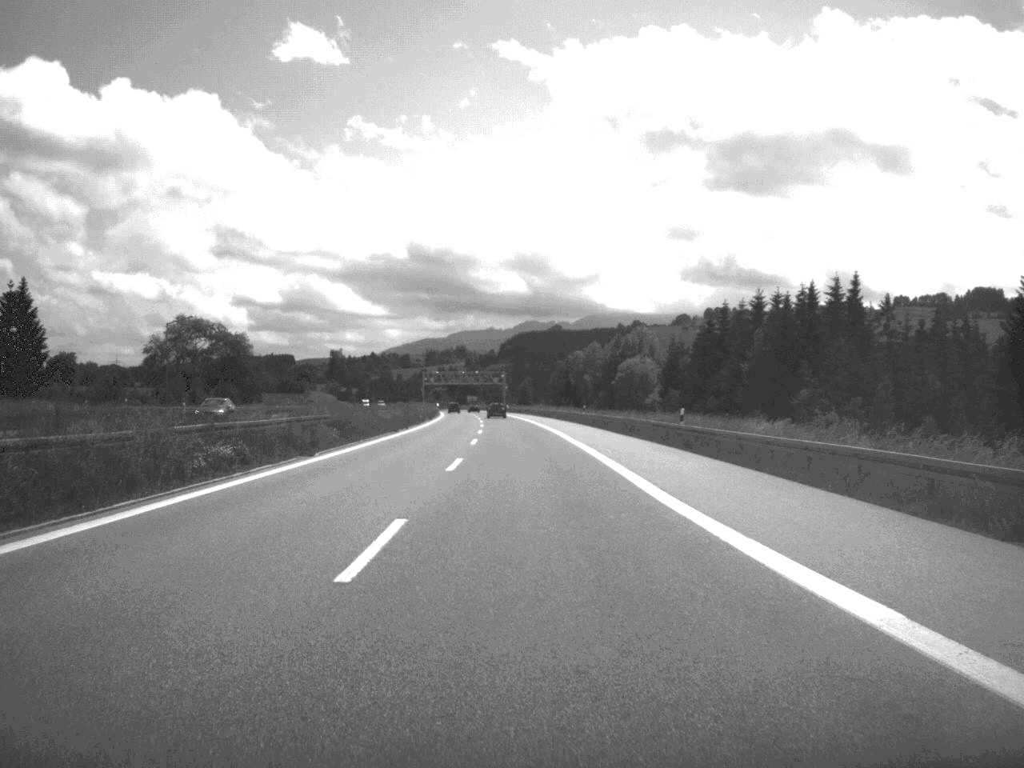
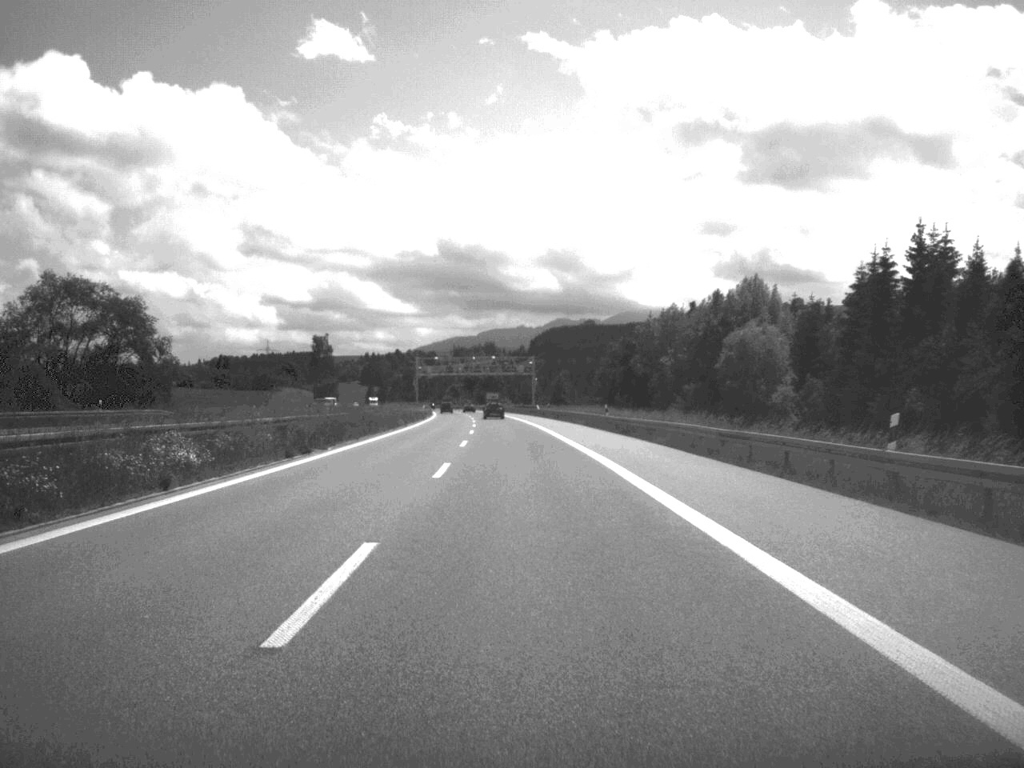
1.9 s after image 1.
(-1.1, +73.5) m; -2°
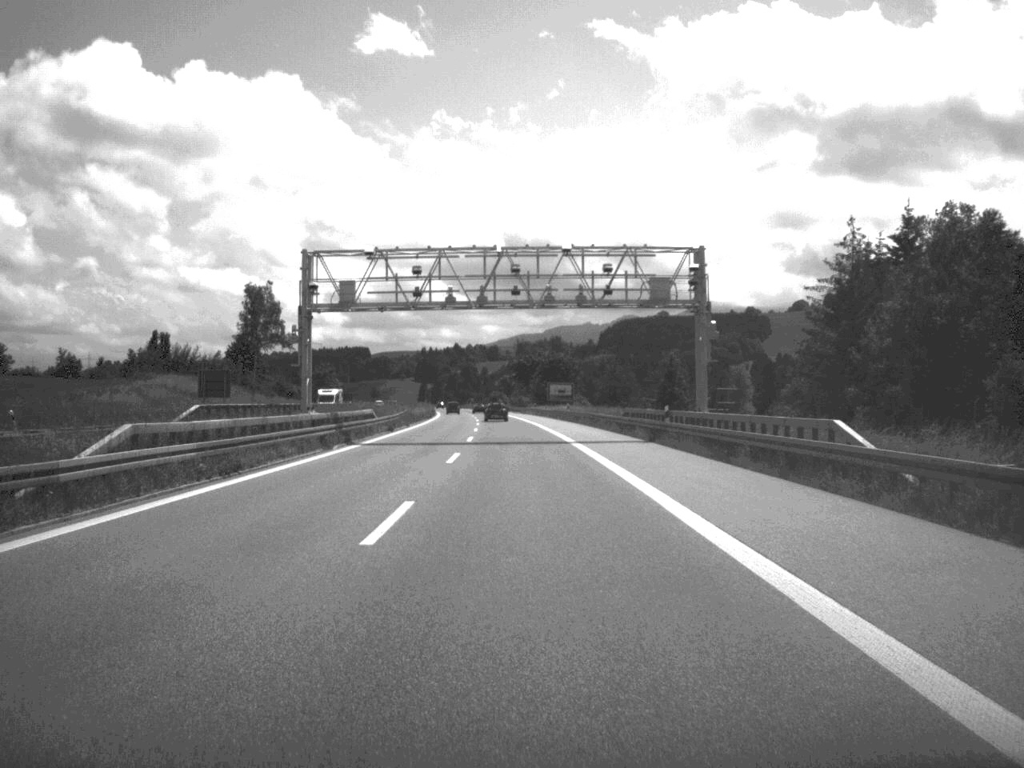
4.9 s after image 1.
(-3.5, +118.0) m; -3°
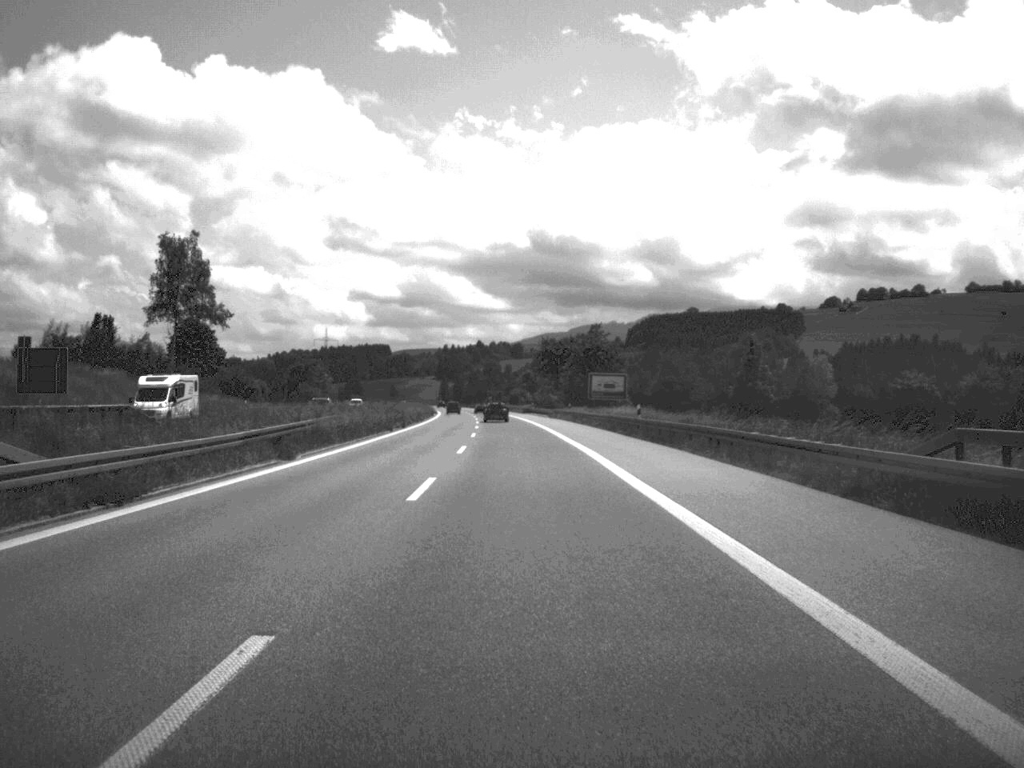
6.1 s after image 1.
(-0.5, +46.7) m; -1°
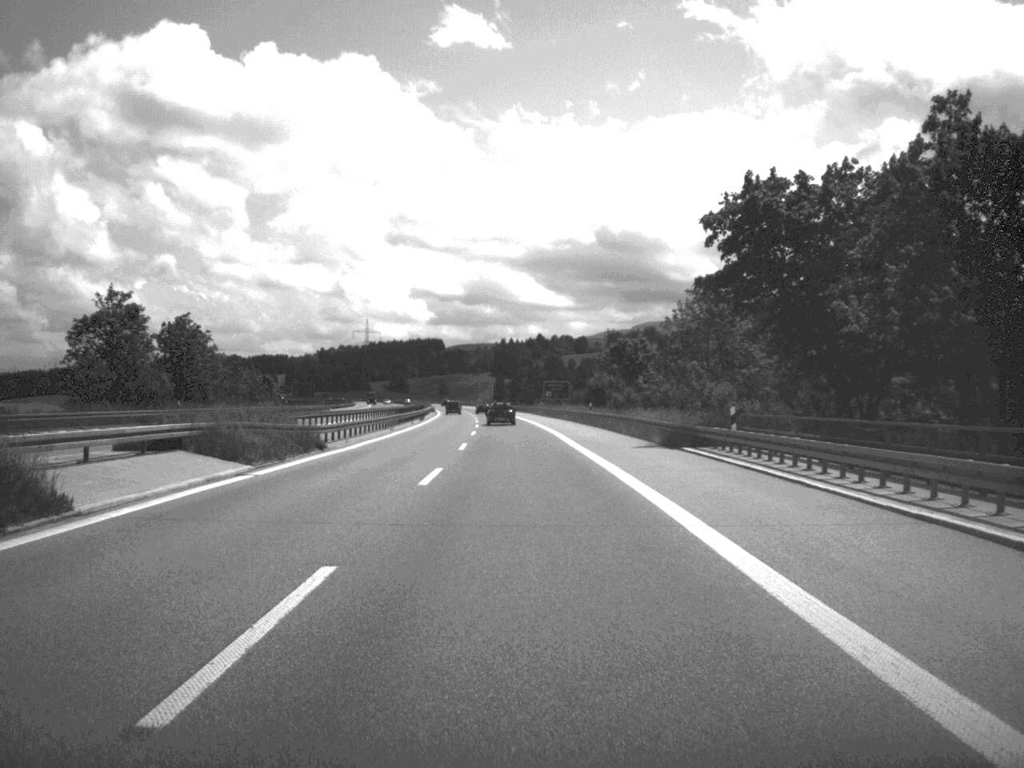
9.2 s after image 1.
(-3.2, +119.9) m; -3°
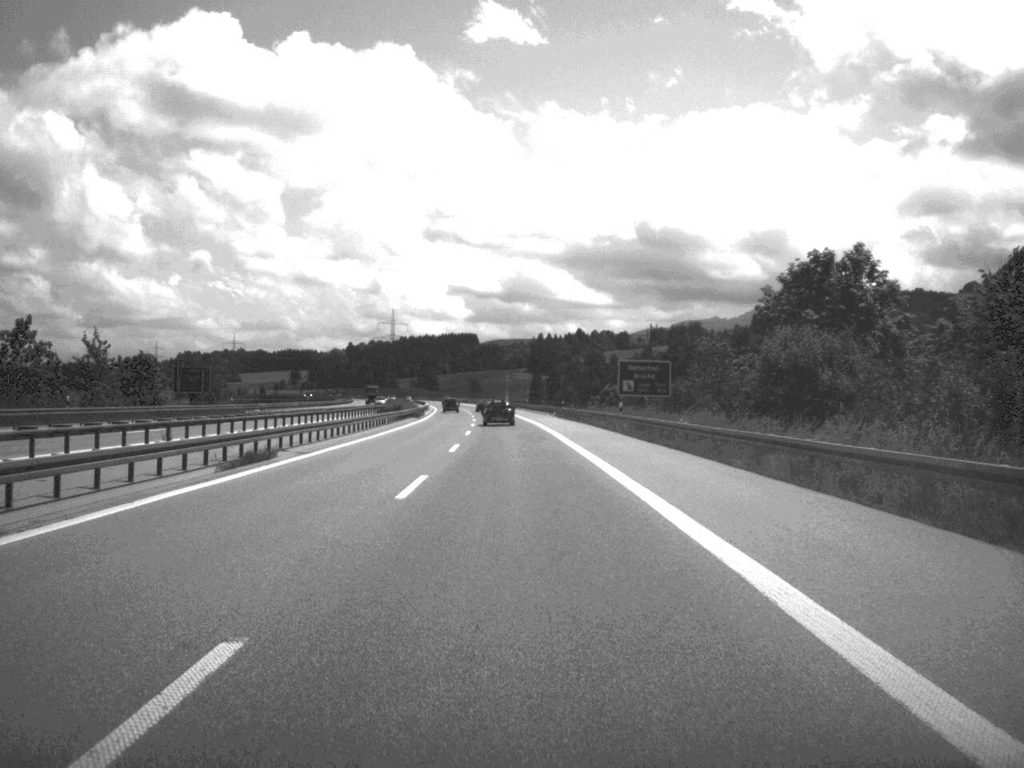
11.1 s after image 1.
(-1.1, +74.4) m; -2°
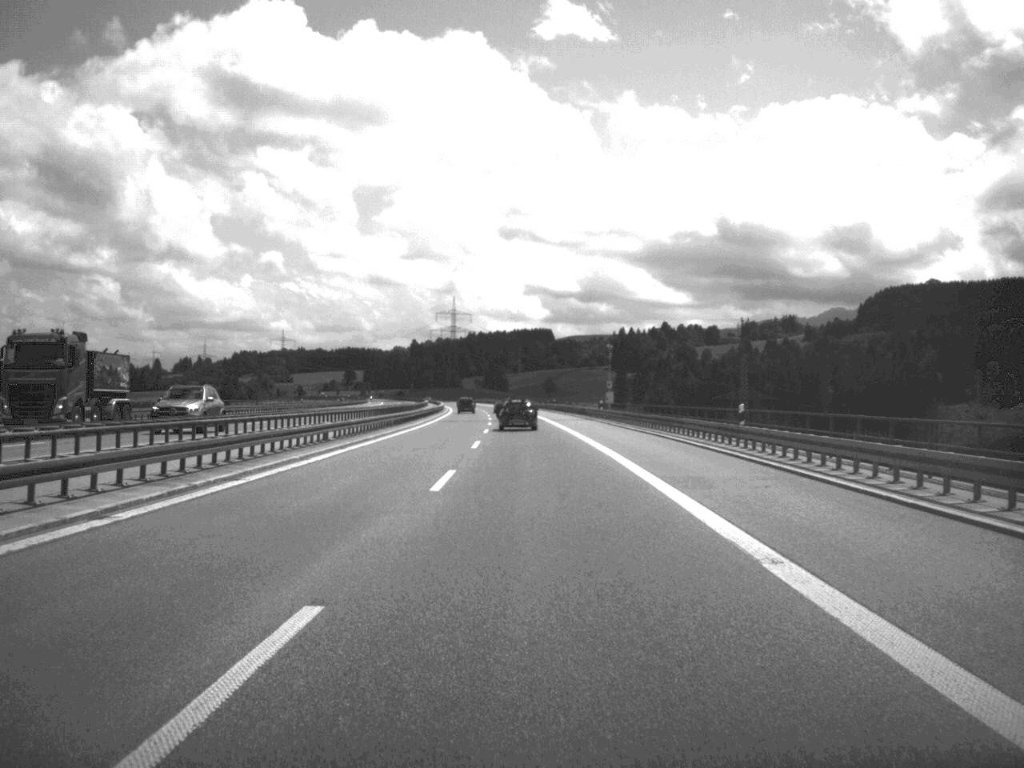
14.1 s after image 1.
(-3.8, +122.0) m; -4°
